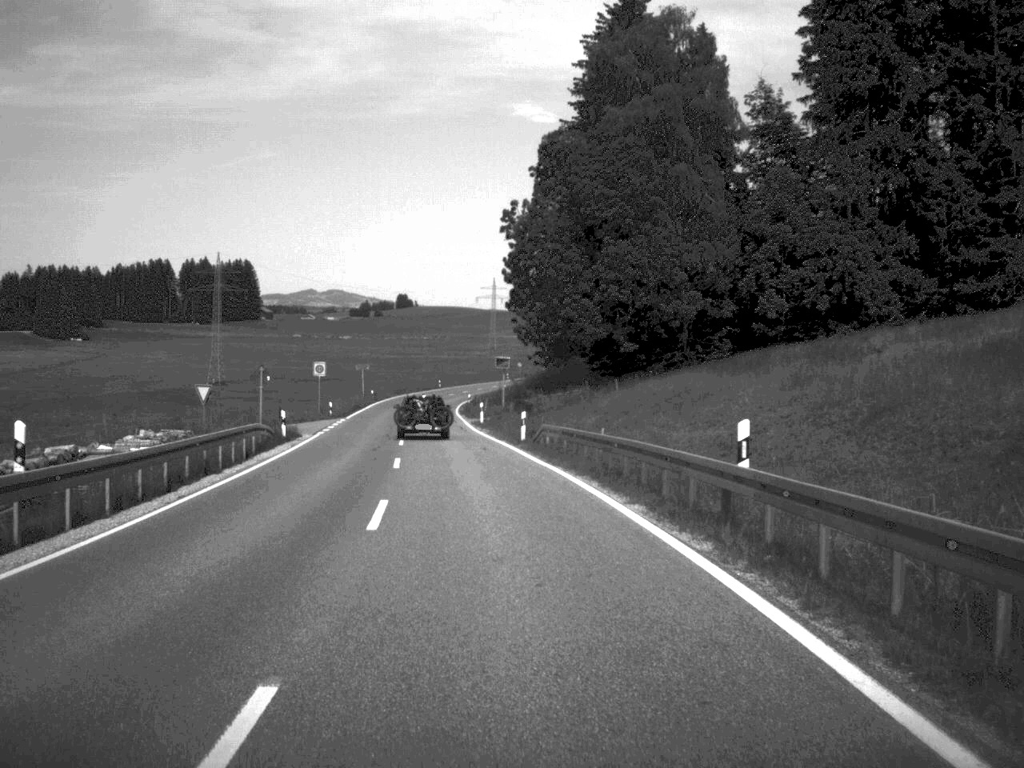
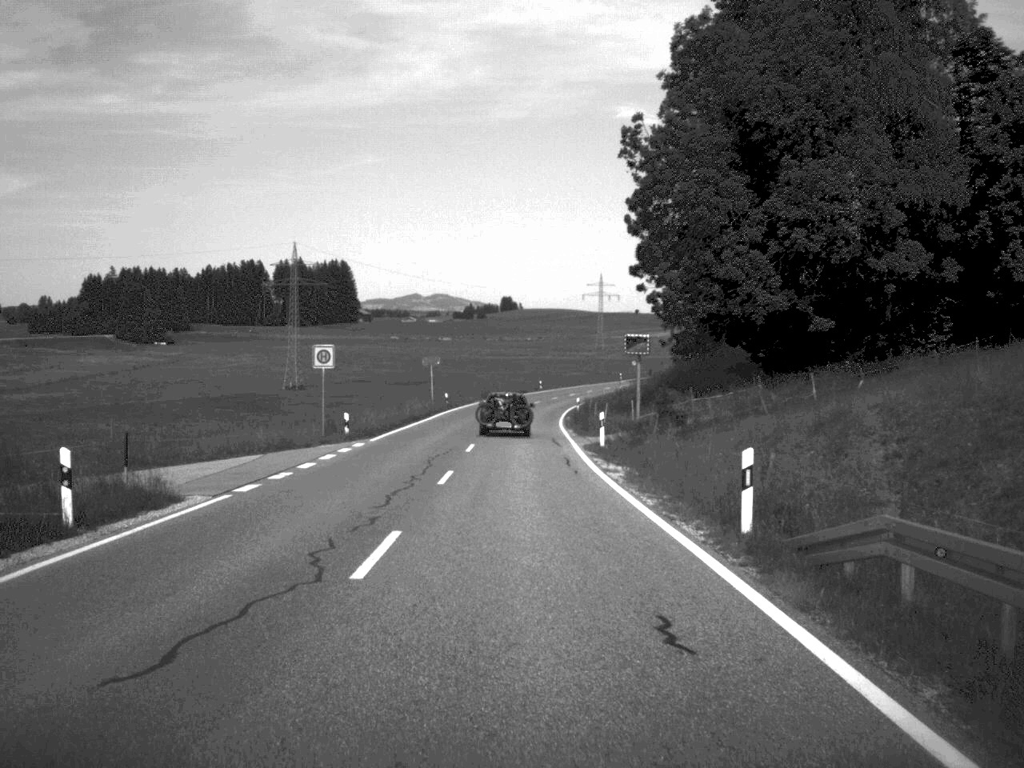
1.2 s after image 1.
(-1.3, +27.1) m; -5°
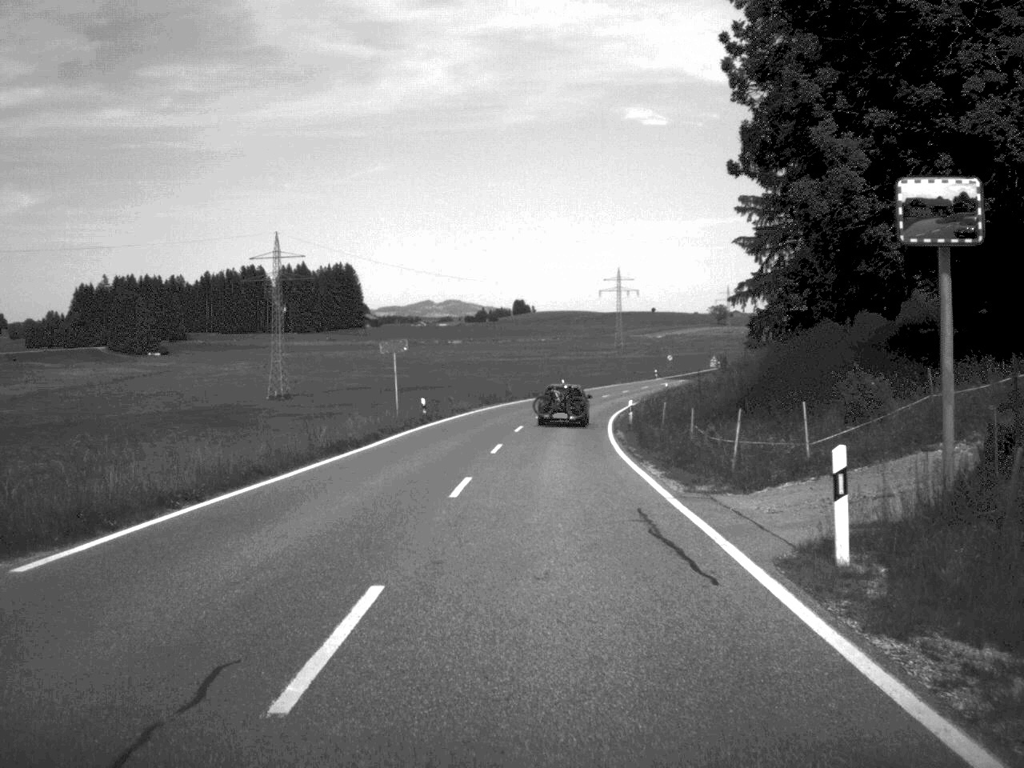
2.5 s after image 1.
(-0.3, +27.9) m; -1°
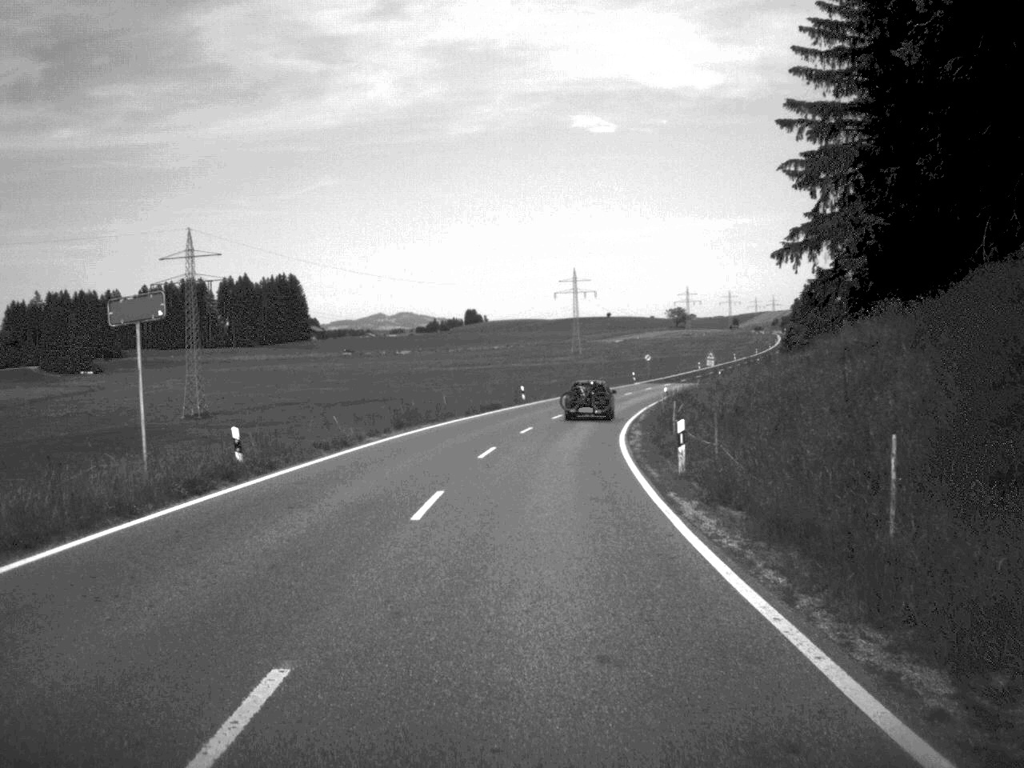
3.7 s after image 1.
(+0.4, +26.2) m; +2°
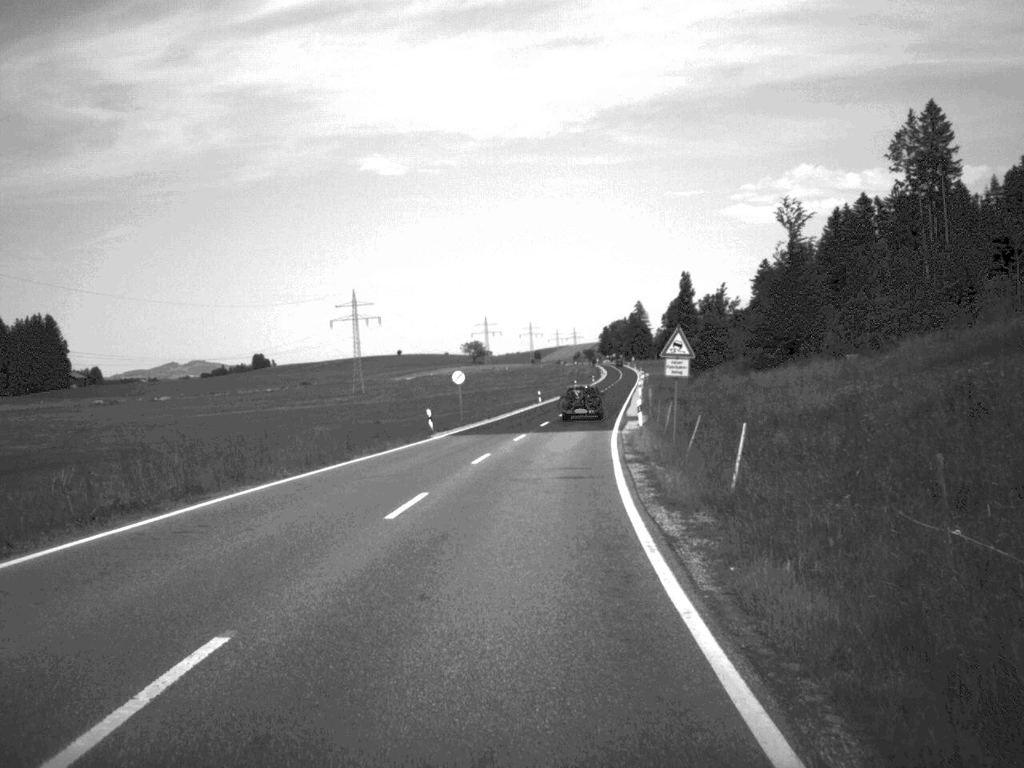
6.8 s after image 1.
(+5.5, +68.2) m; +9°
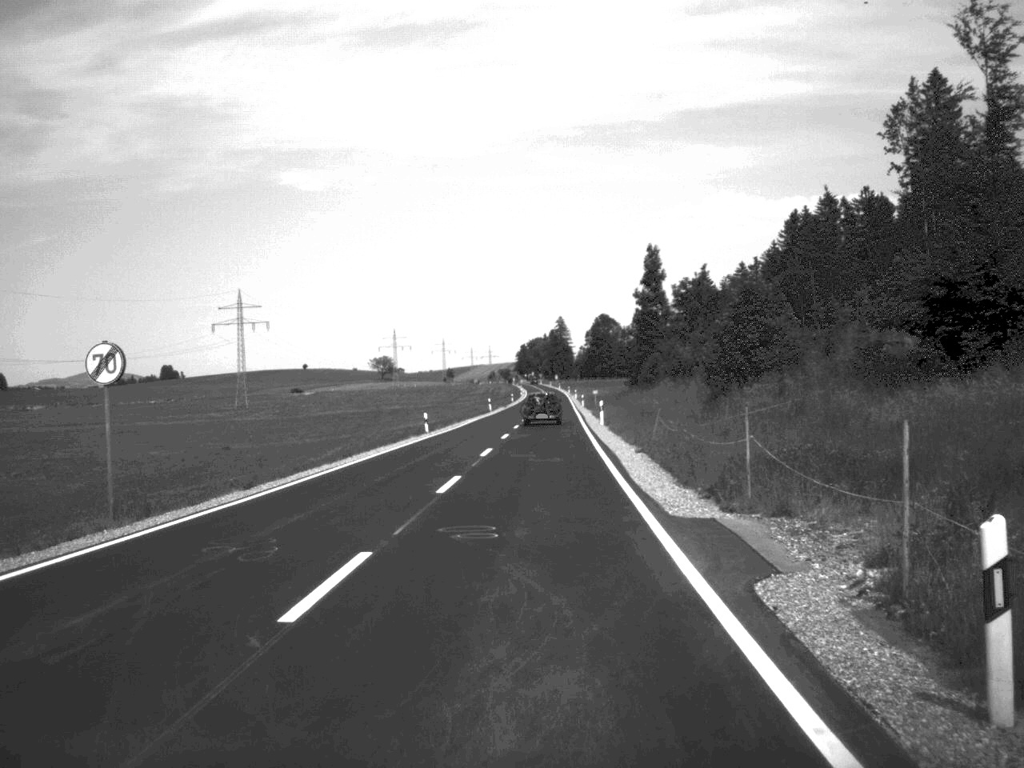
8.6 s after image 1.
(+1.6, +42.1) m; +4°
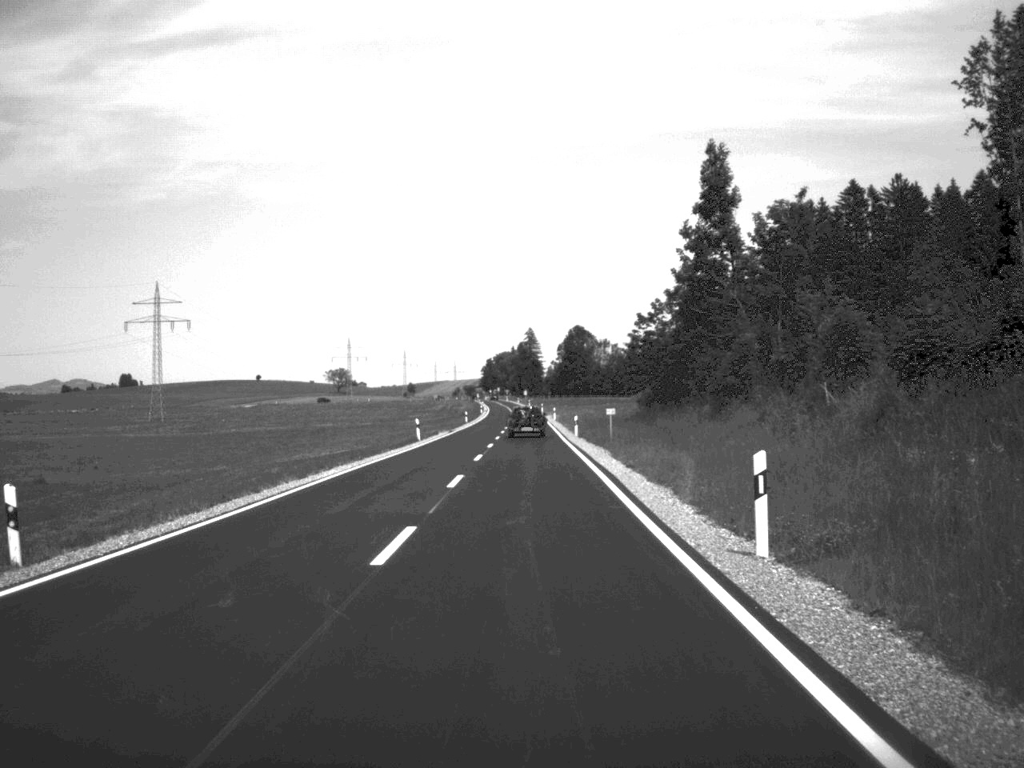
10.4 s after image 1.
(+0.6, +43.6) m; +1°
